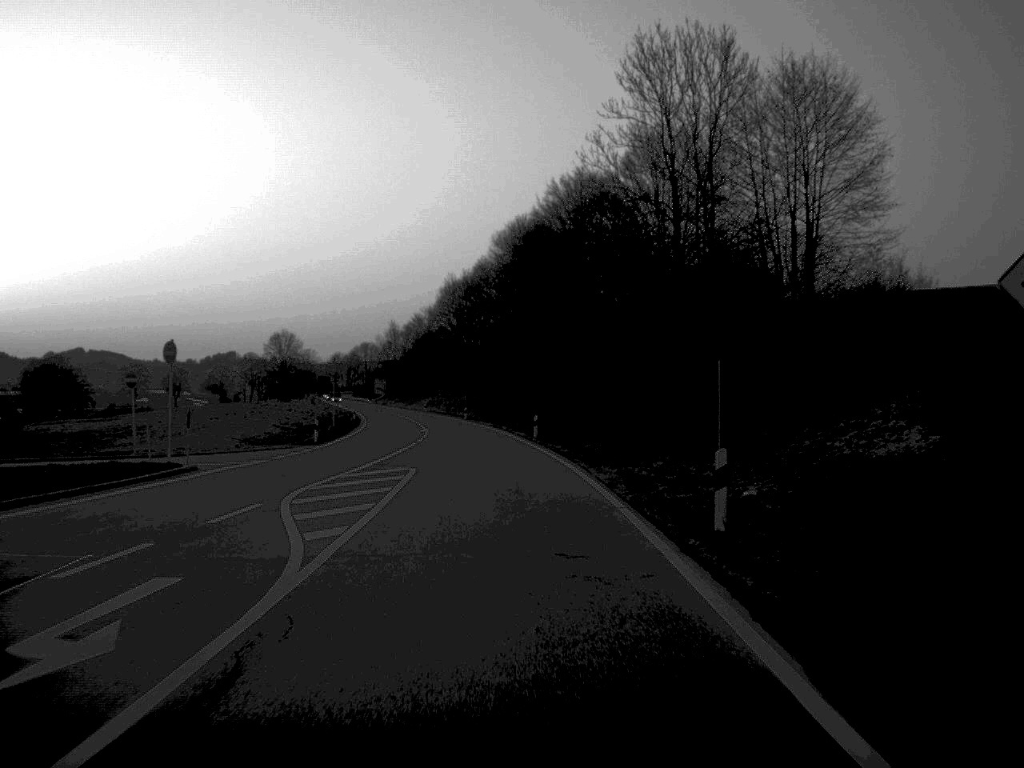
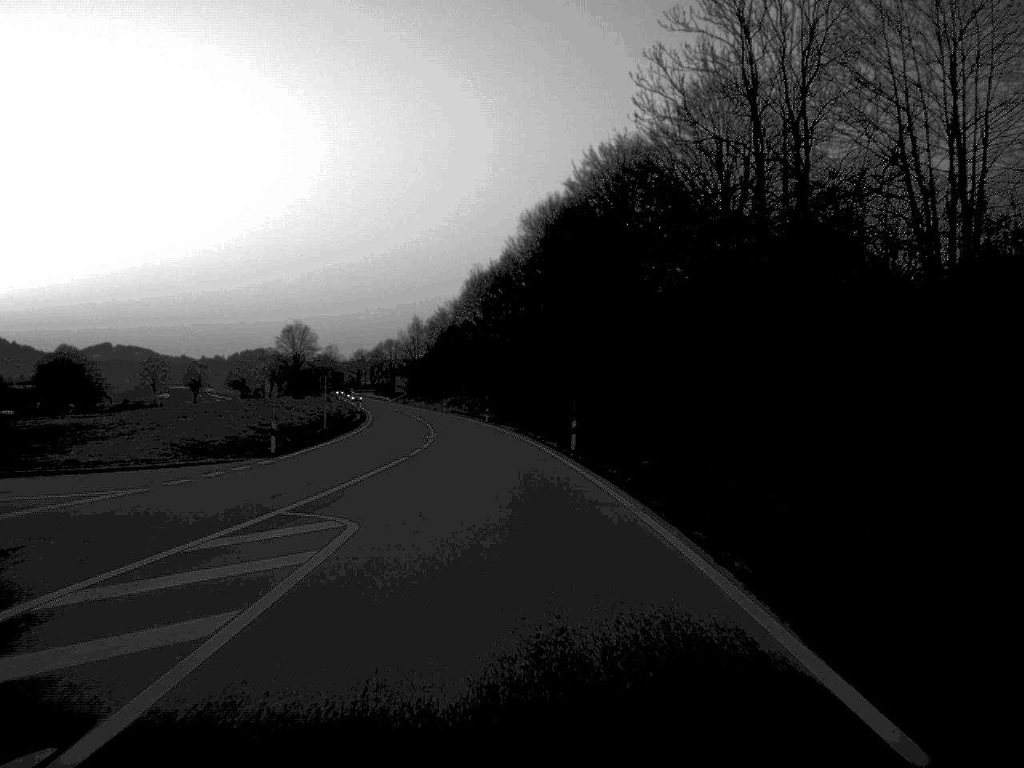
(-0.2, +15.2) m; -1°
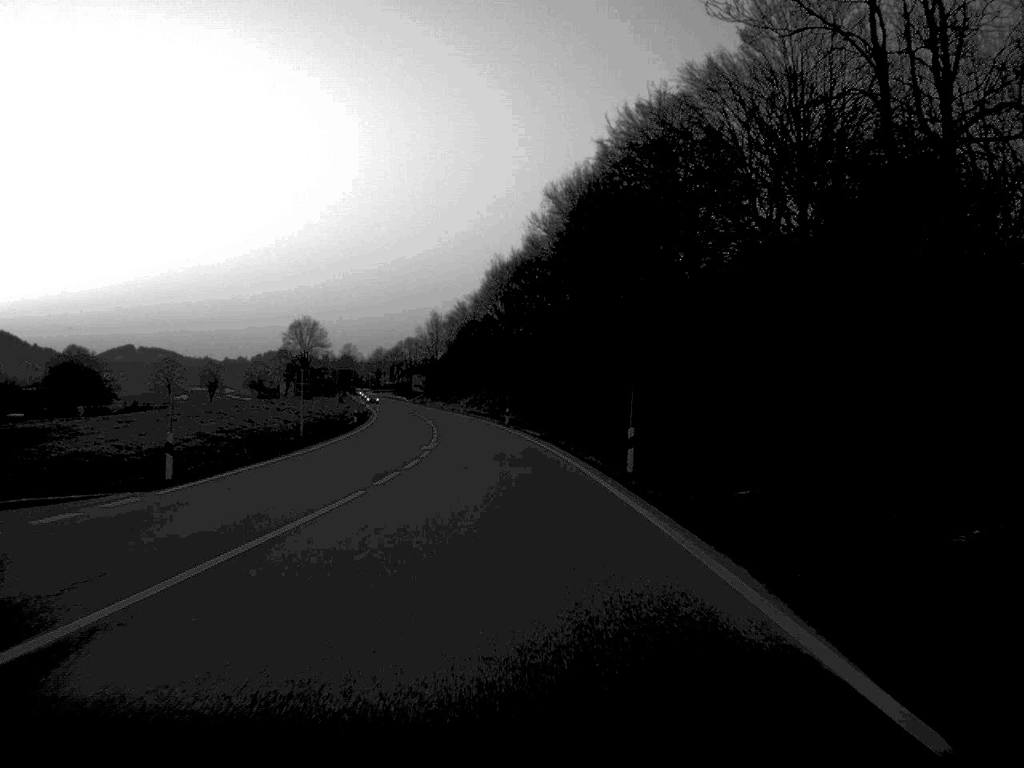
(-0.1, +14.6) m; -1°
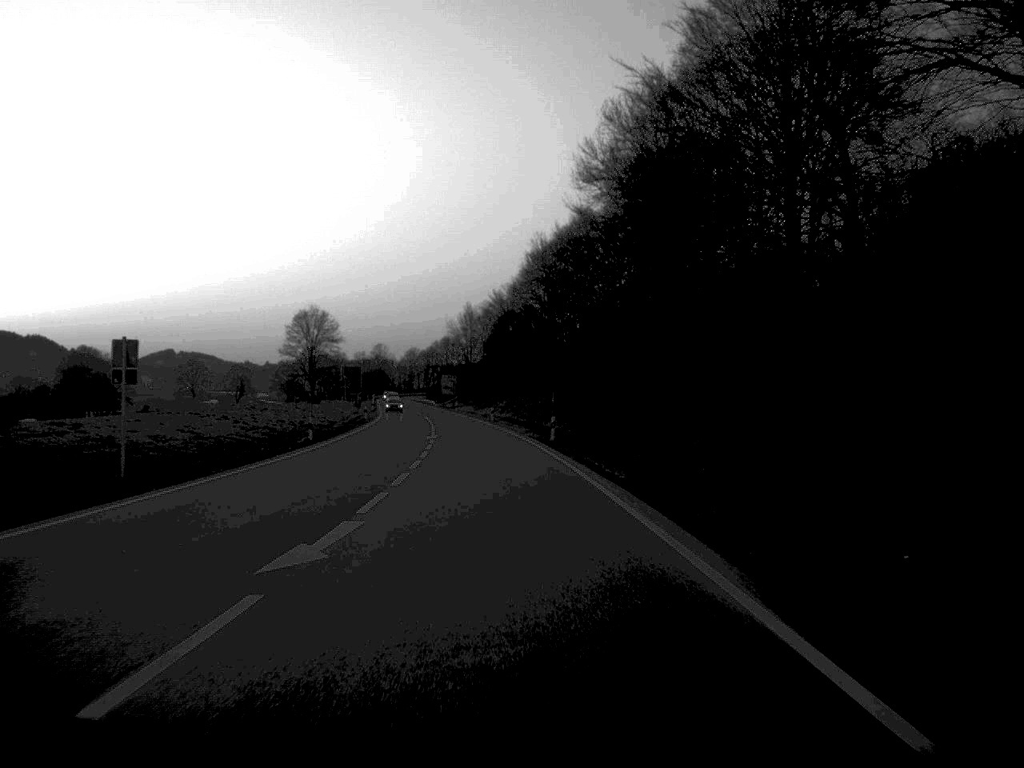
(-0.5, +30.4) m; -2°
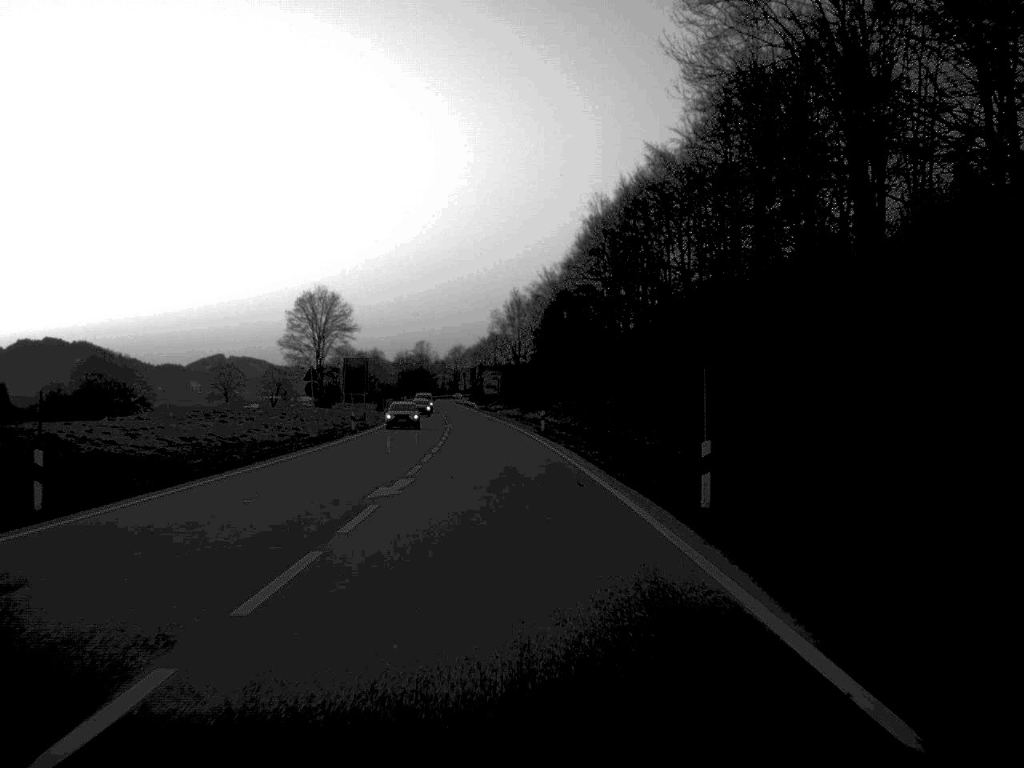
(-0.7, +33.0) m; -2°
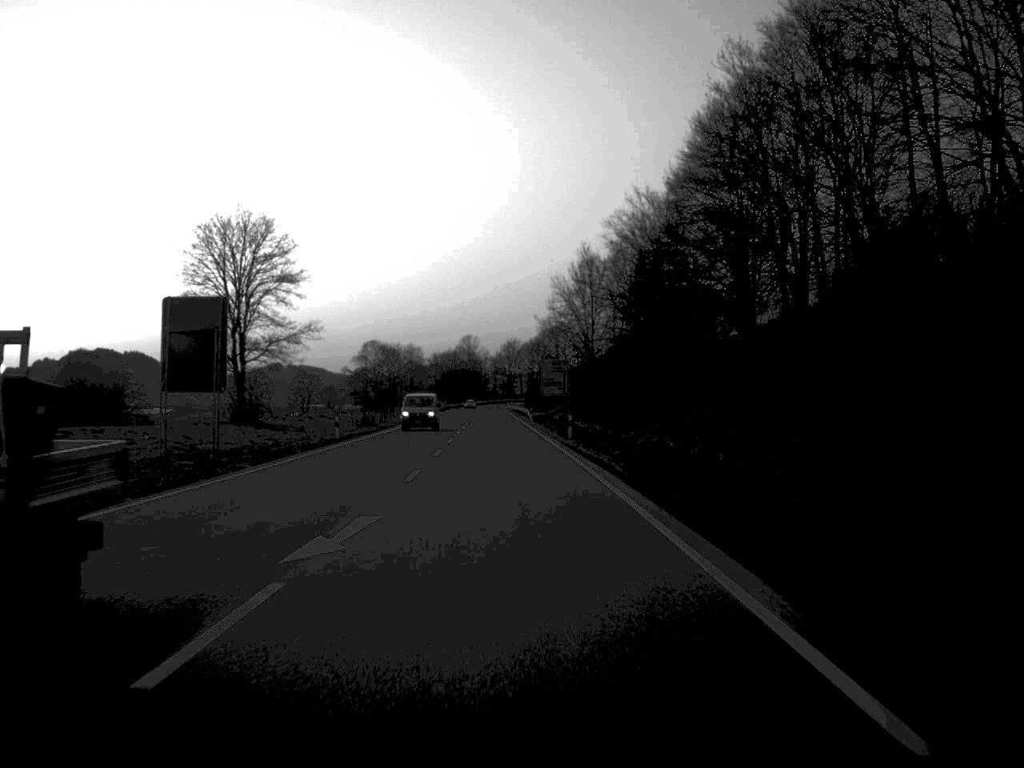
(-1.6, +62.1) m; -3°
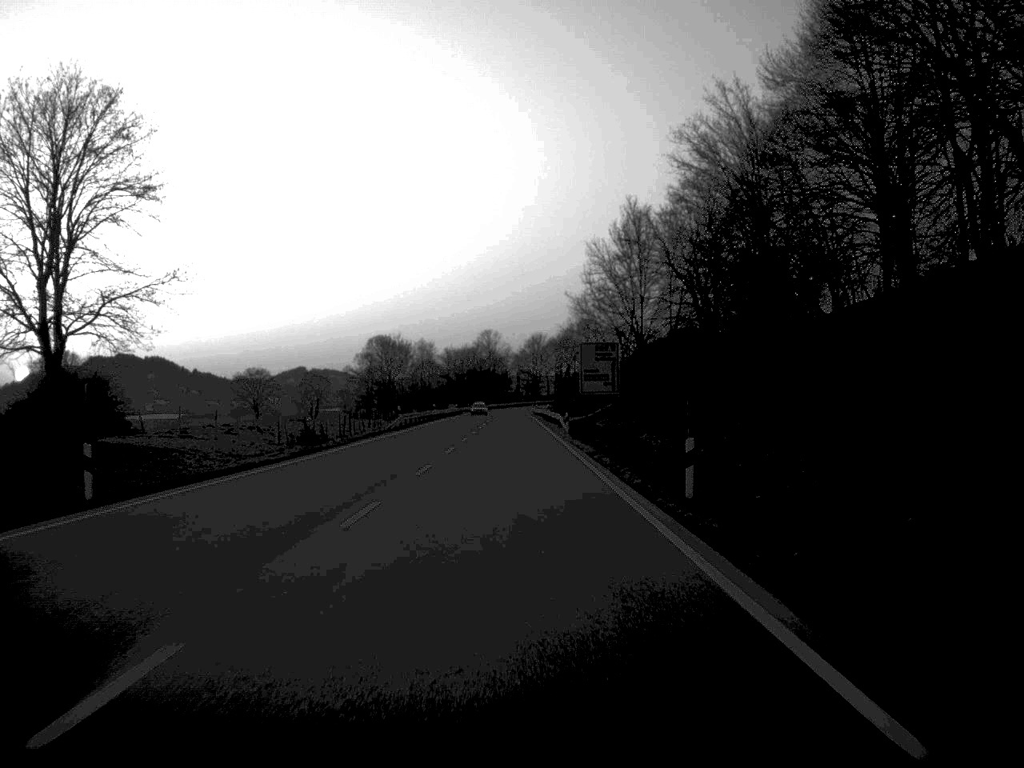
(-0.3, +33.4) m; -1°
